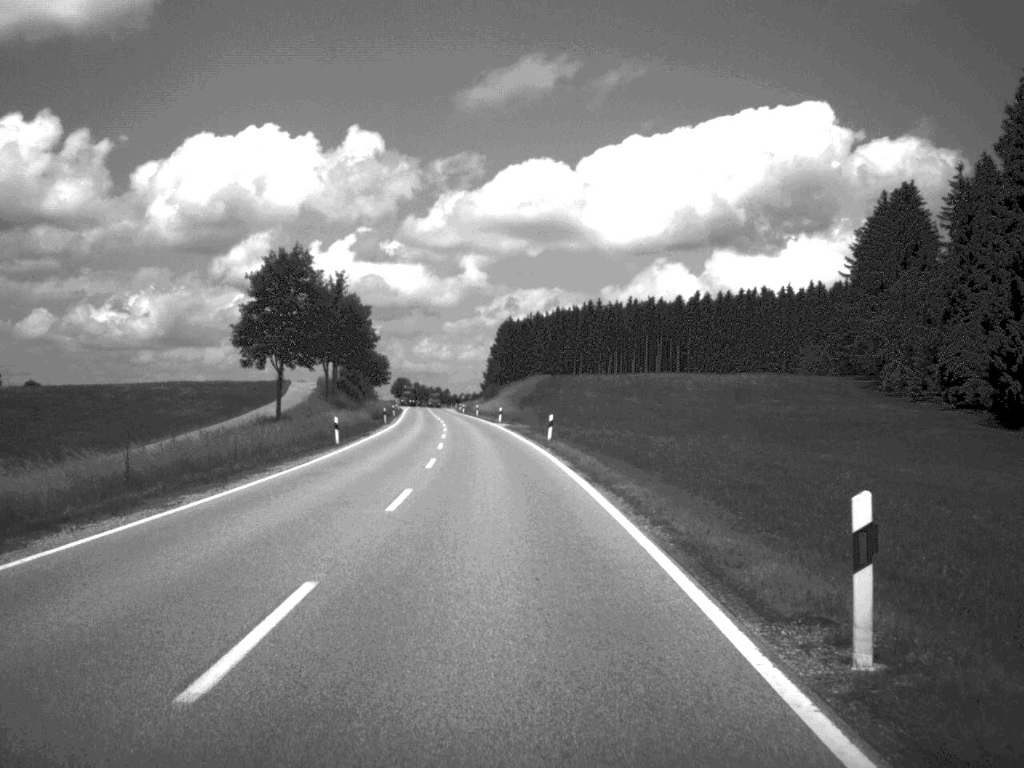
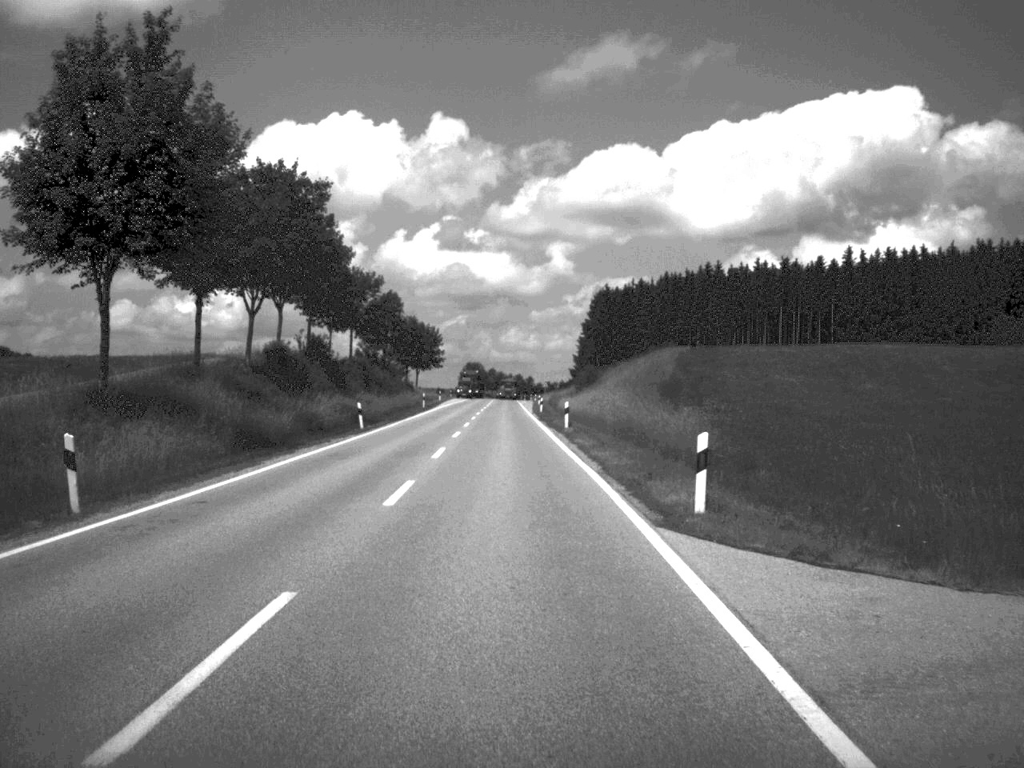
(-2.8, +71.0) m; -4°
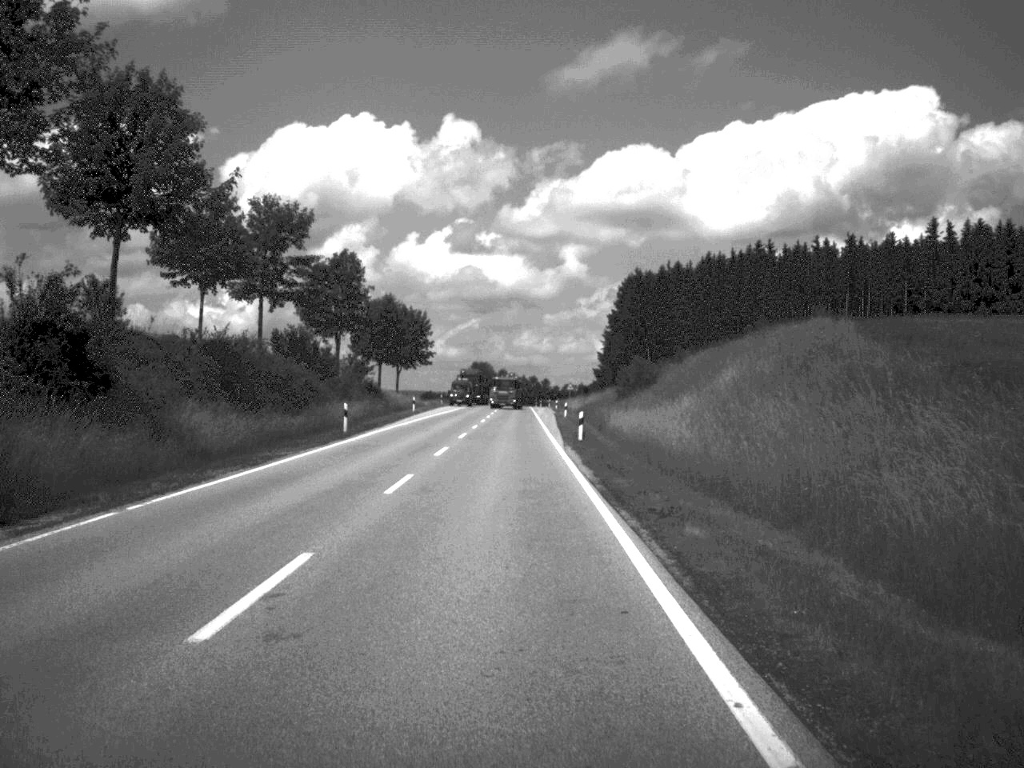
(-0.3, +43.8) m; -1°
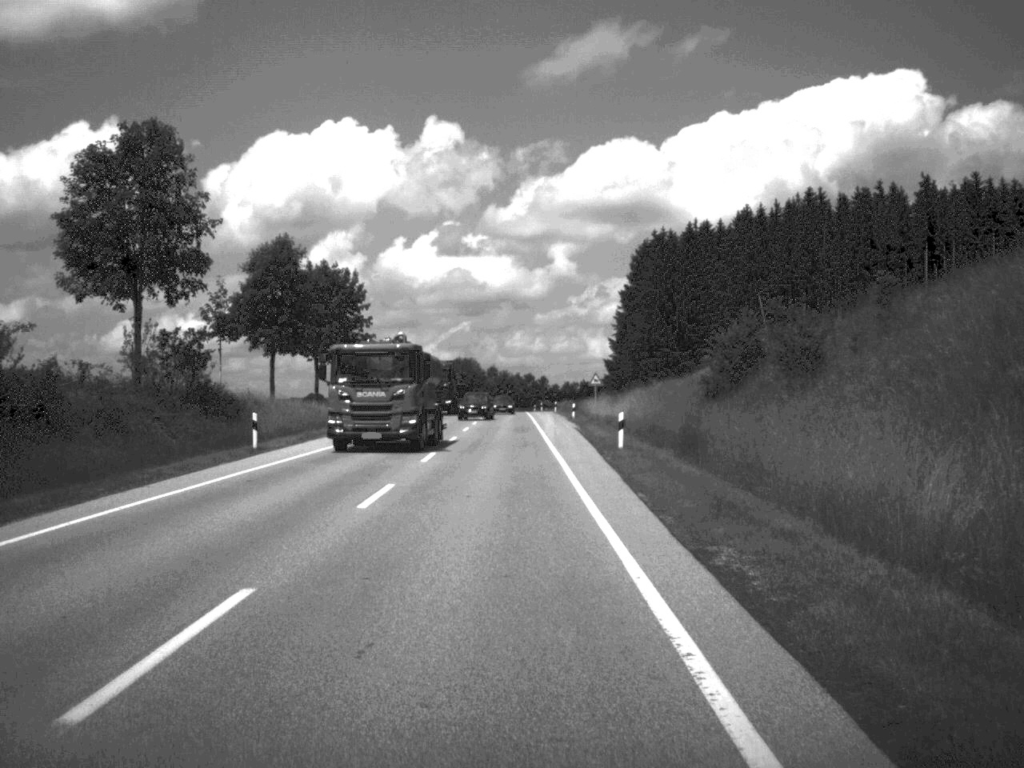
(-0.2, +48.7) m; 0°
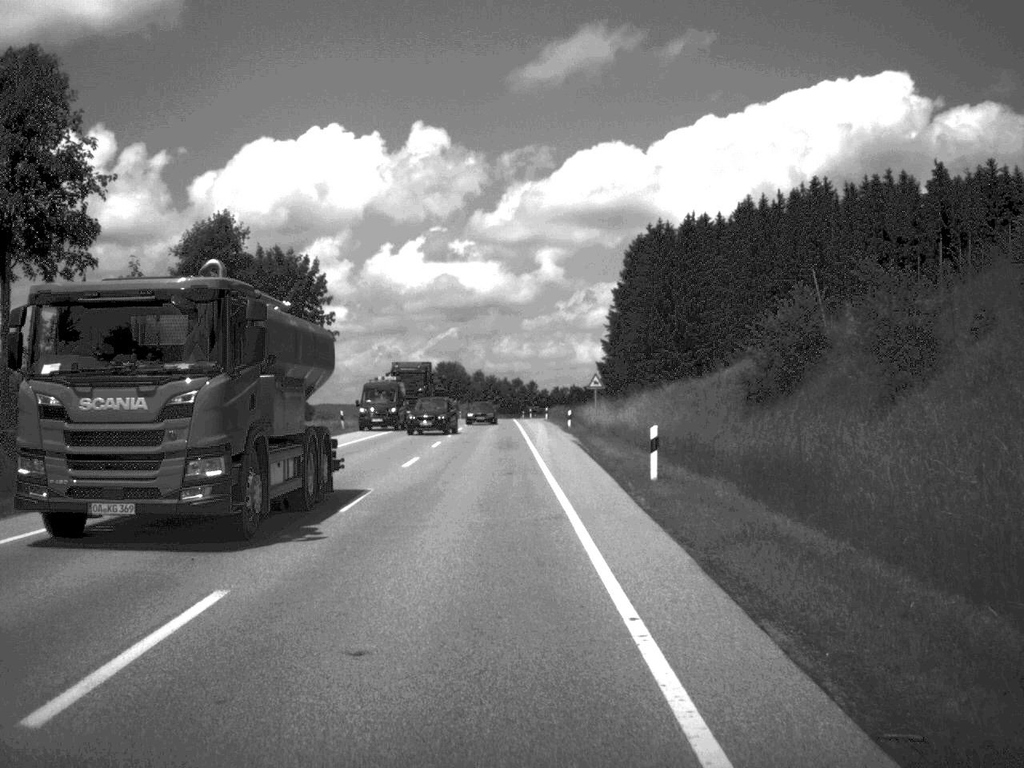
(0.0, +11.5) m; 0°
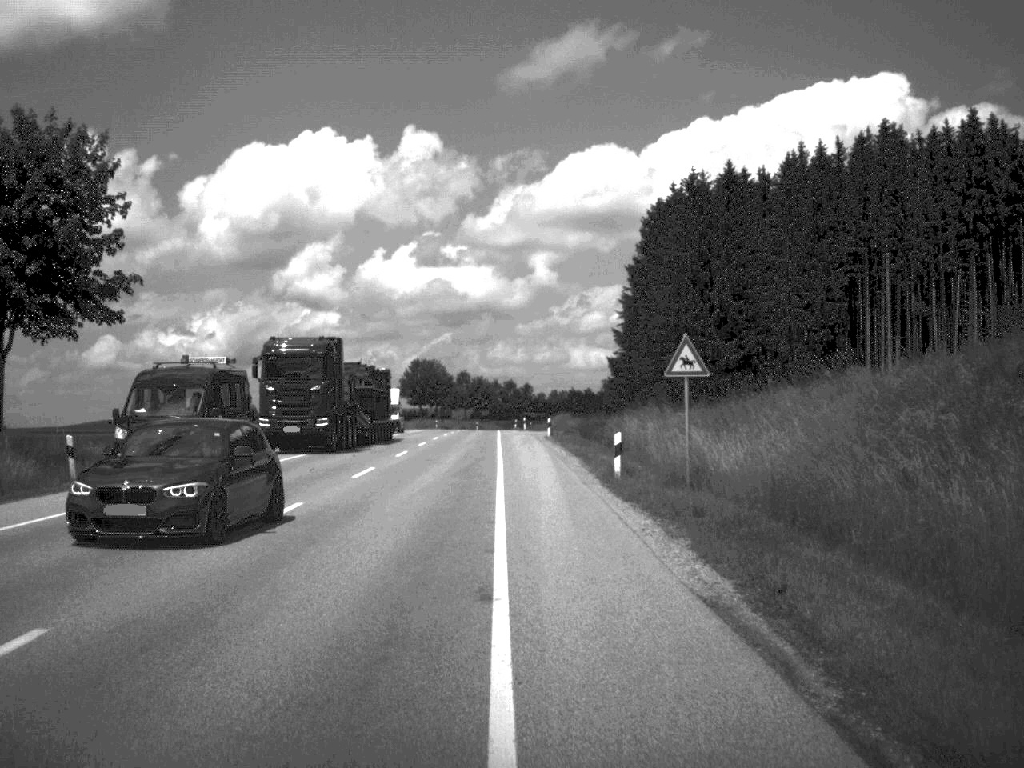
(+0.2, +36.7) m; 0°
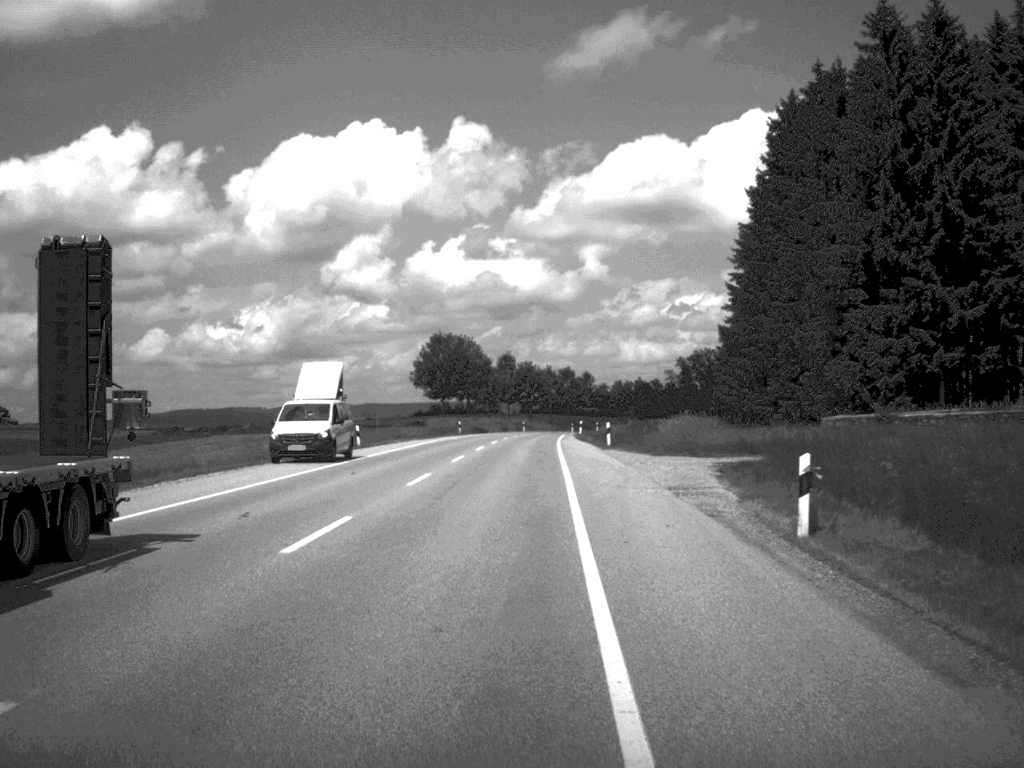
(-1.5, +48.7) m; -2°
